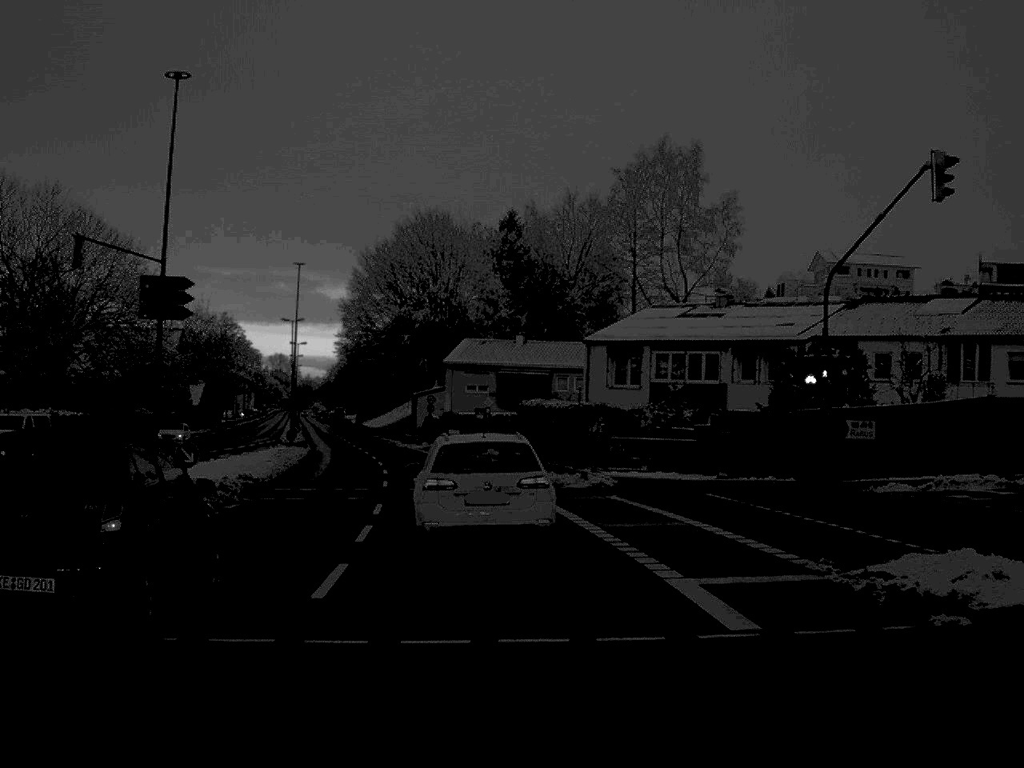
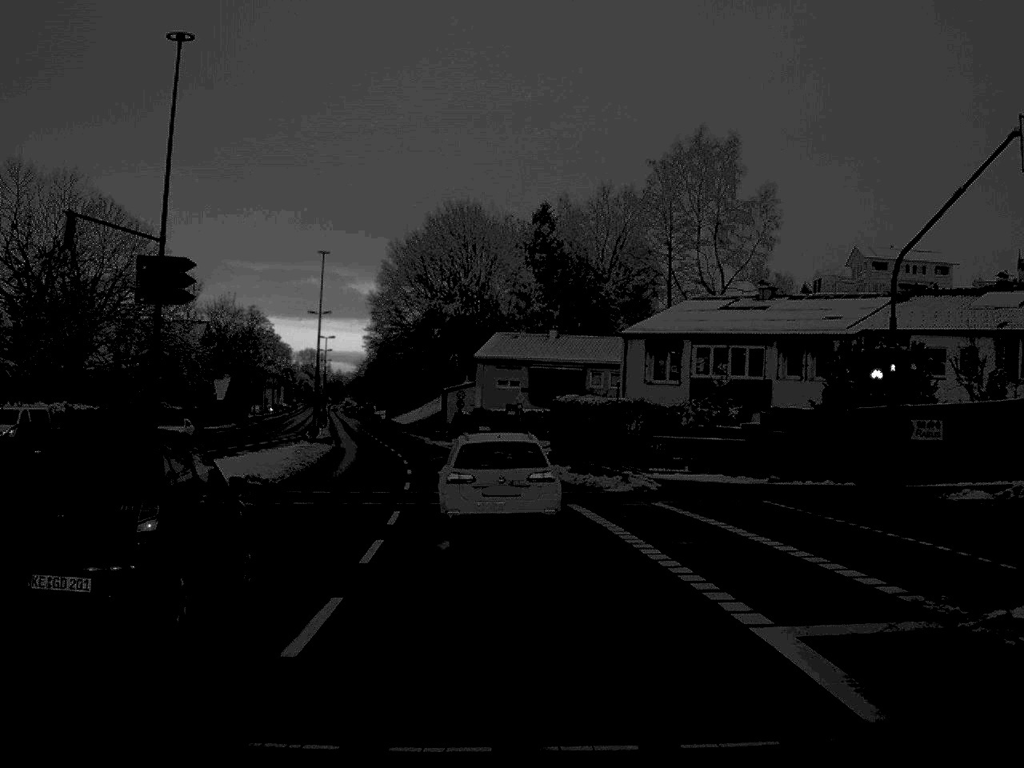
(0.0, +3.0) m; -1°
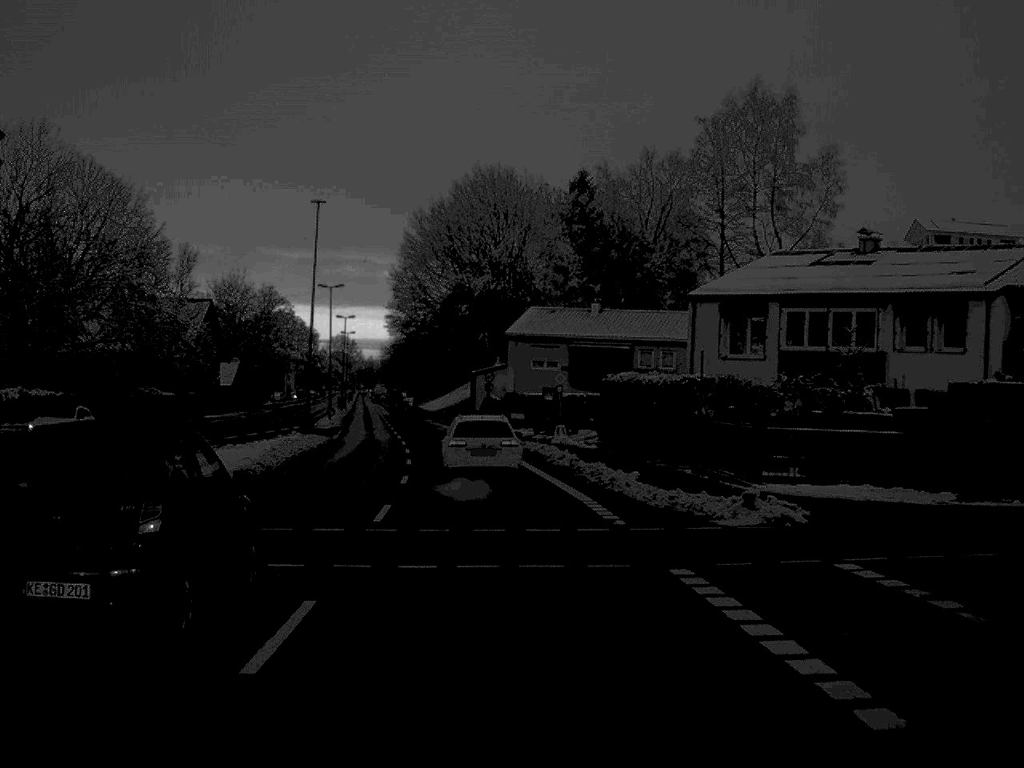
(-0.2, +12.8) m; -2°
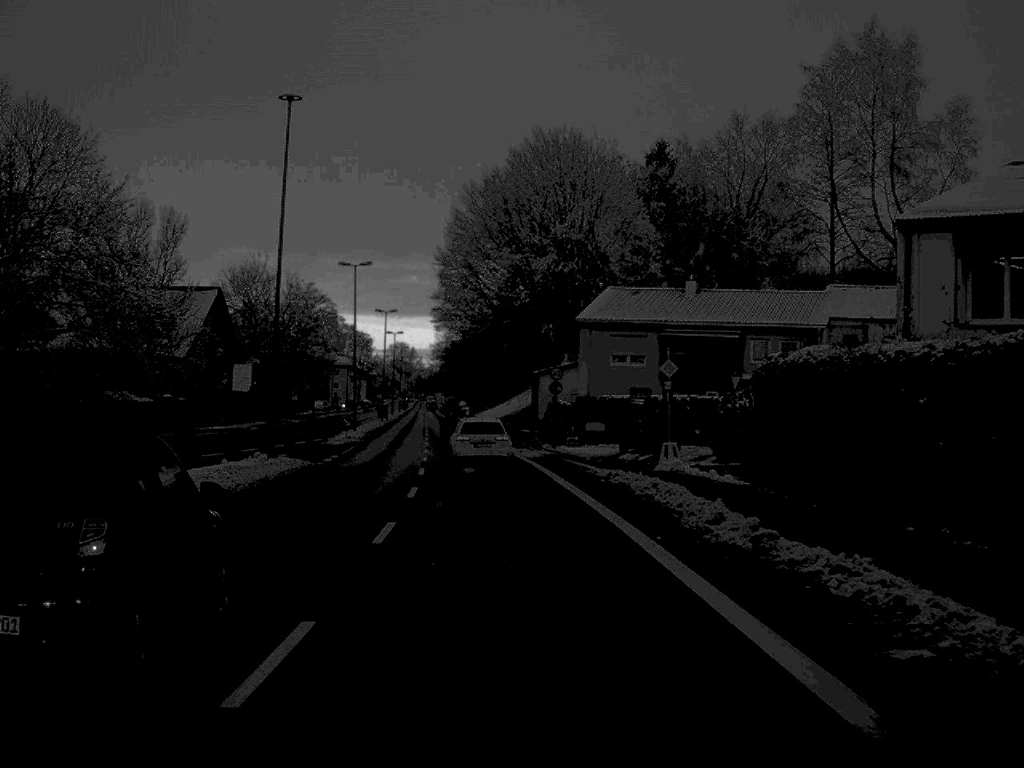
(-0.6, +20.6) m; -3°
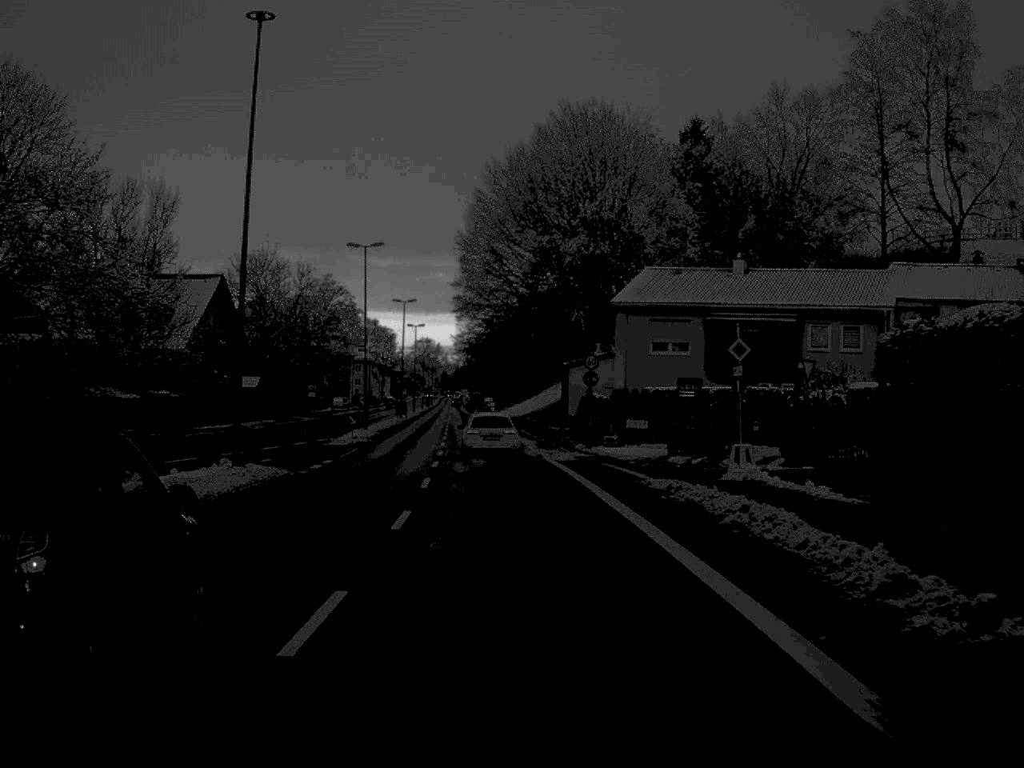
(-0.1, +7.6) m; -1°
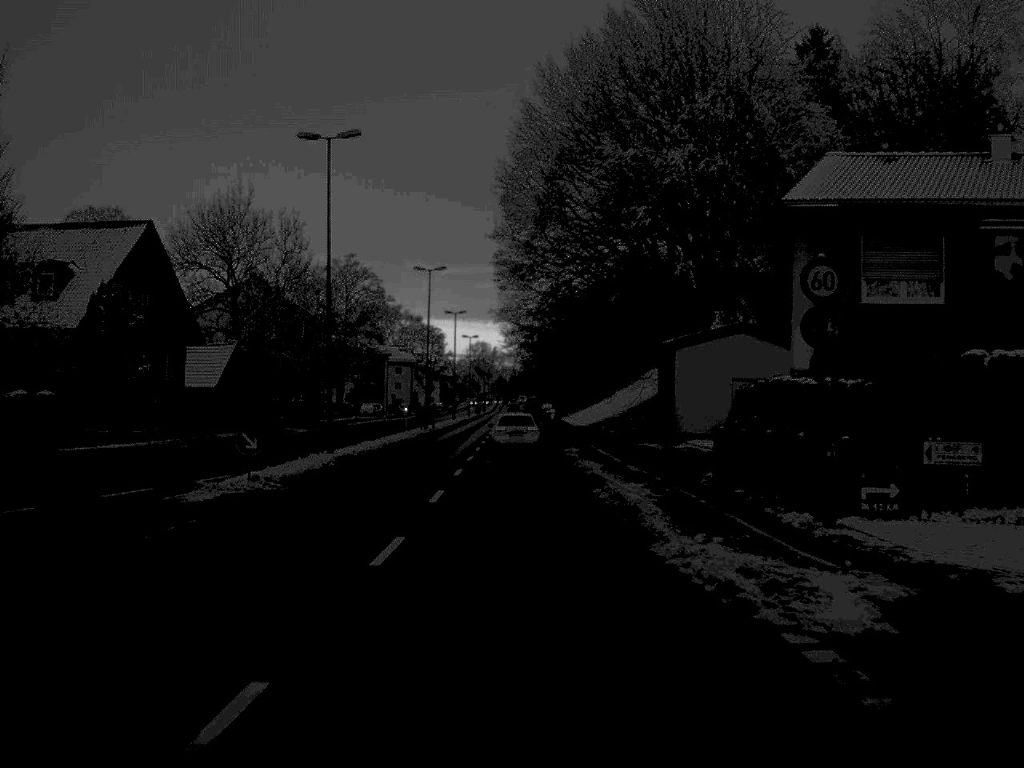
(-0.7, +30.6) m; -3°
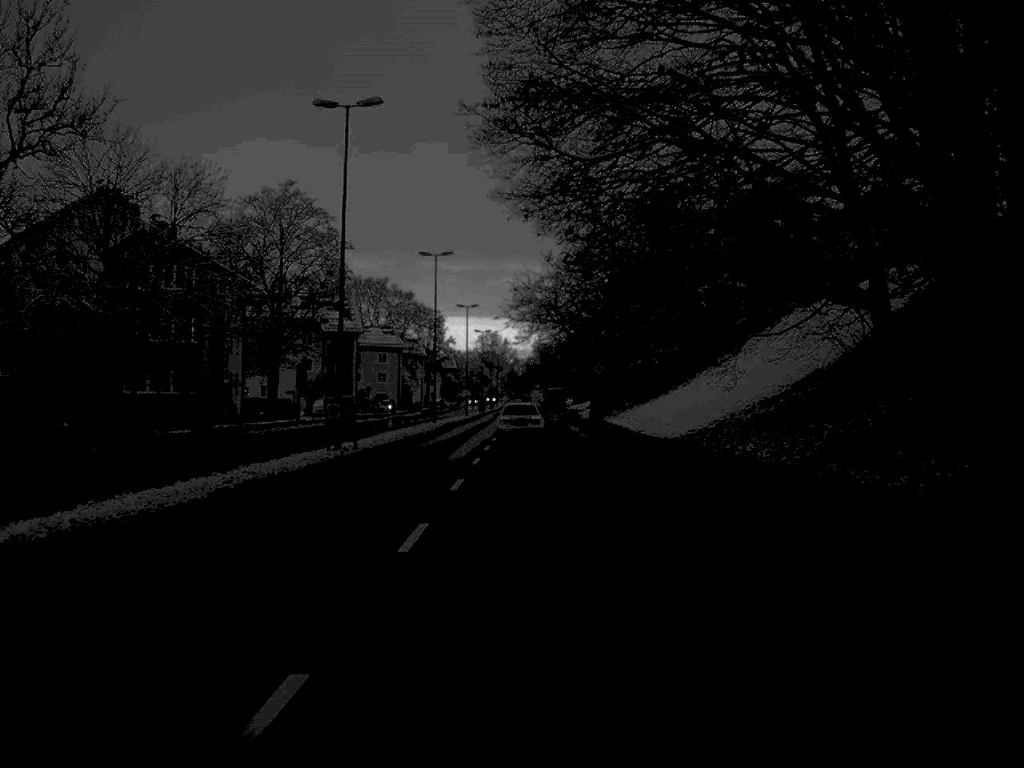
(-0.5, +44.9) m; -1°
